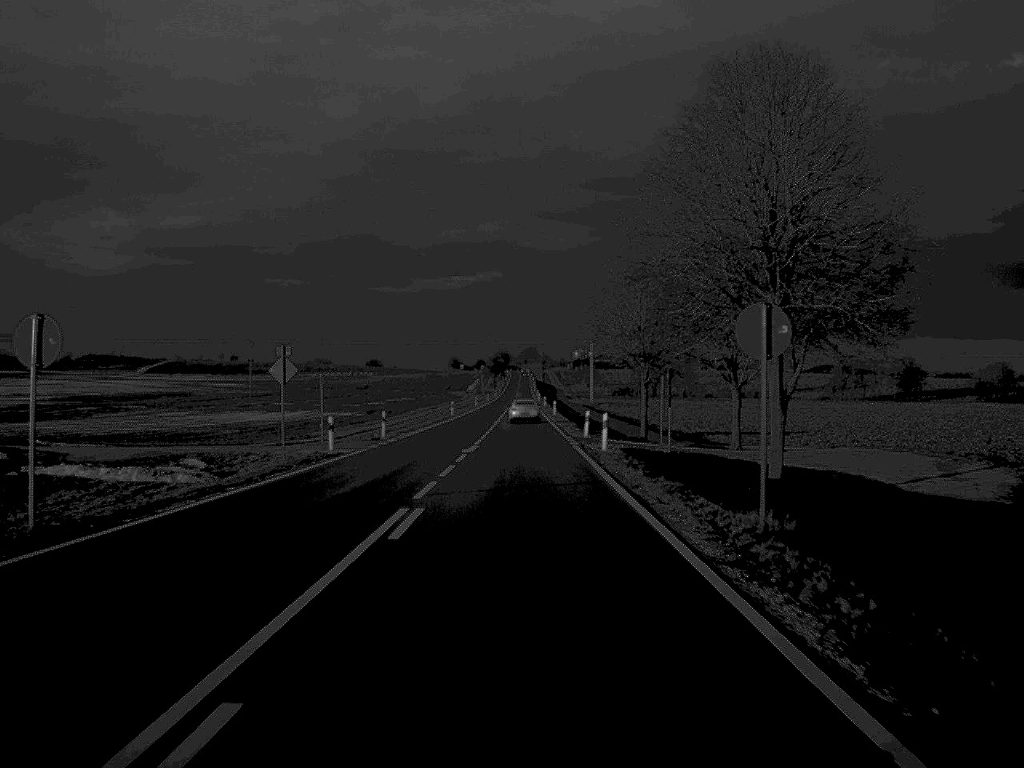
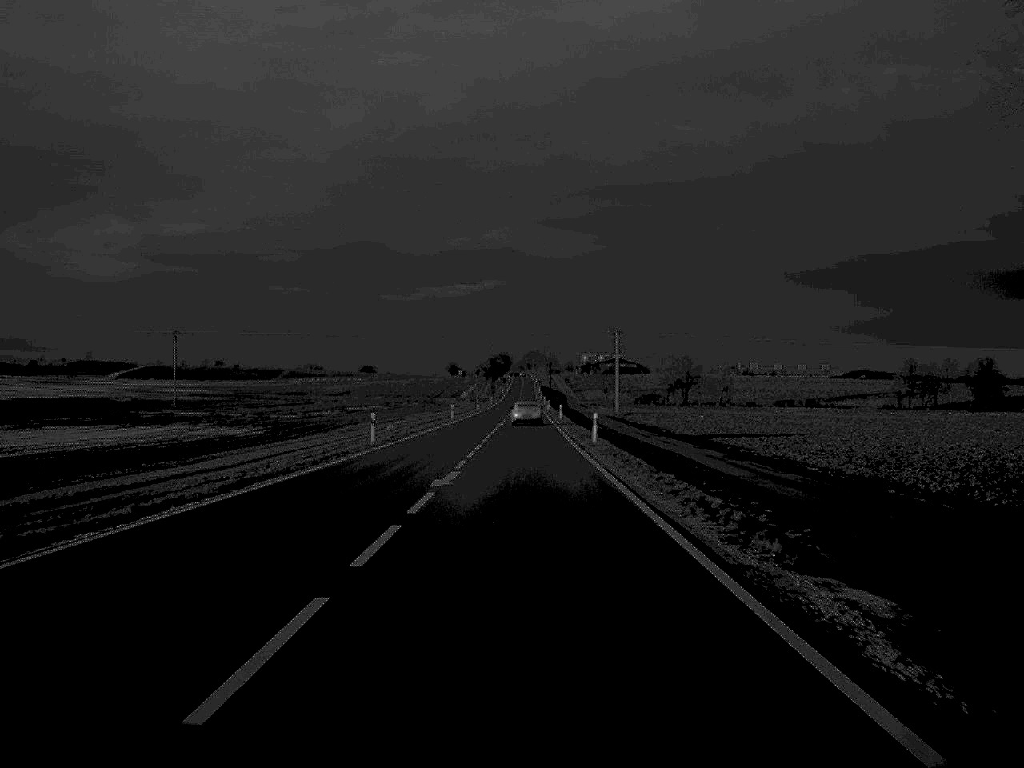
(-0.1, +56.3) m; 0°
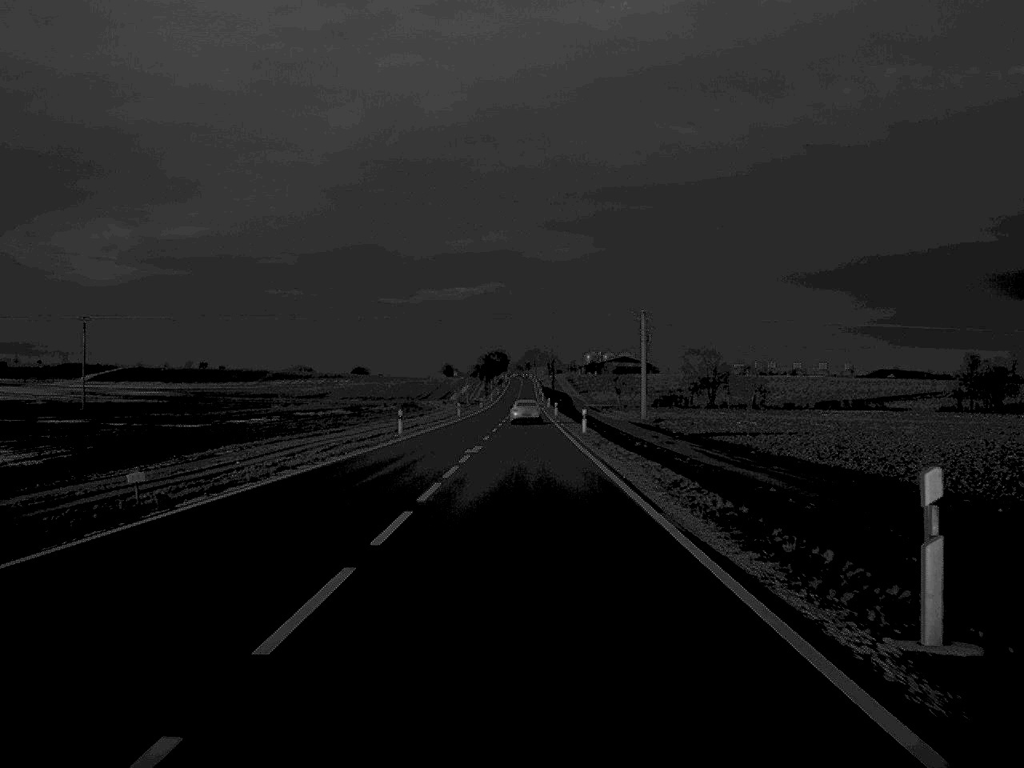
(0.0, +40.2) m; 0°
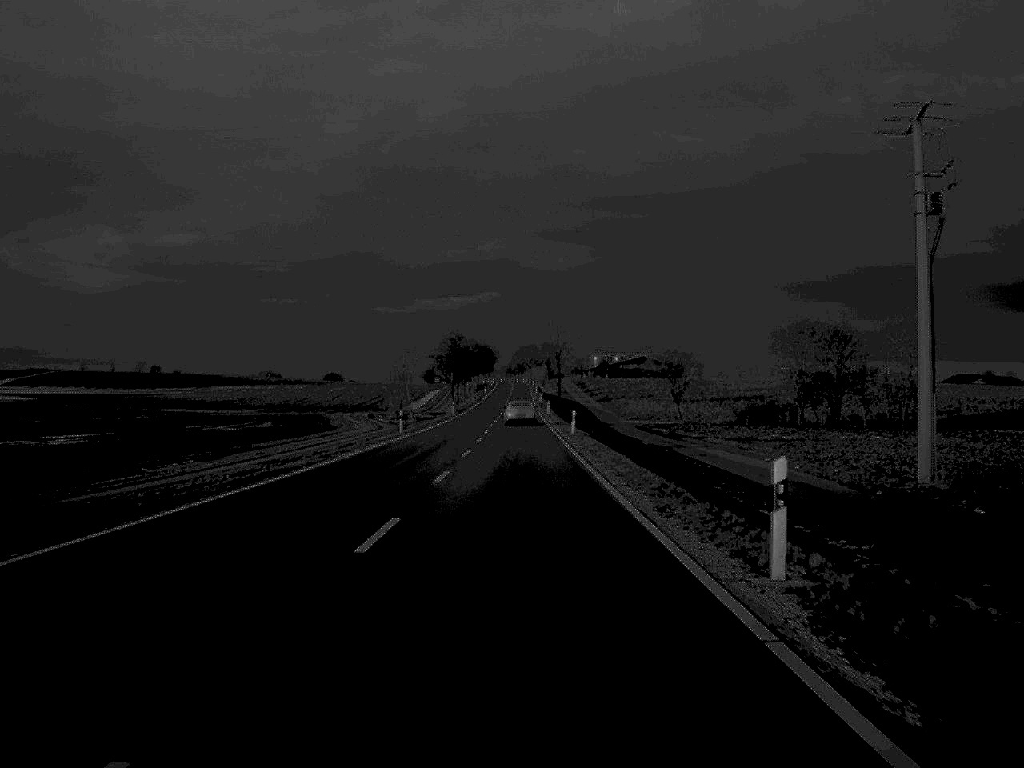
(+0.3, +96.4) m; 0°
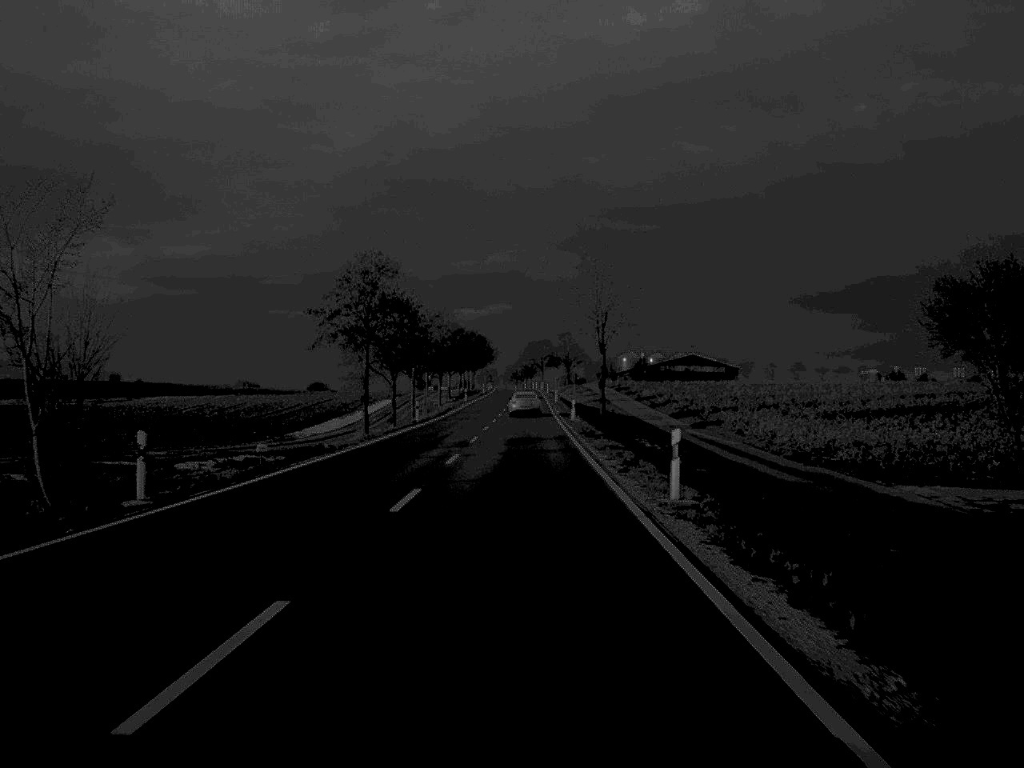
(-0.2, +91.6) m; 0°
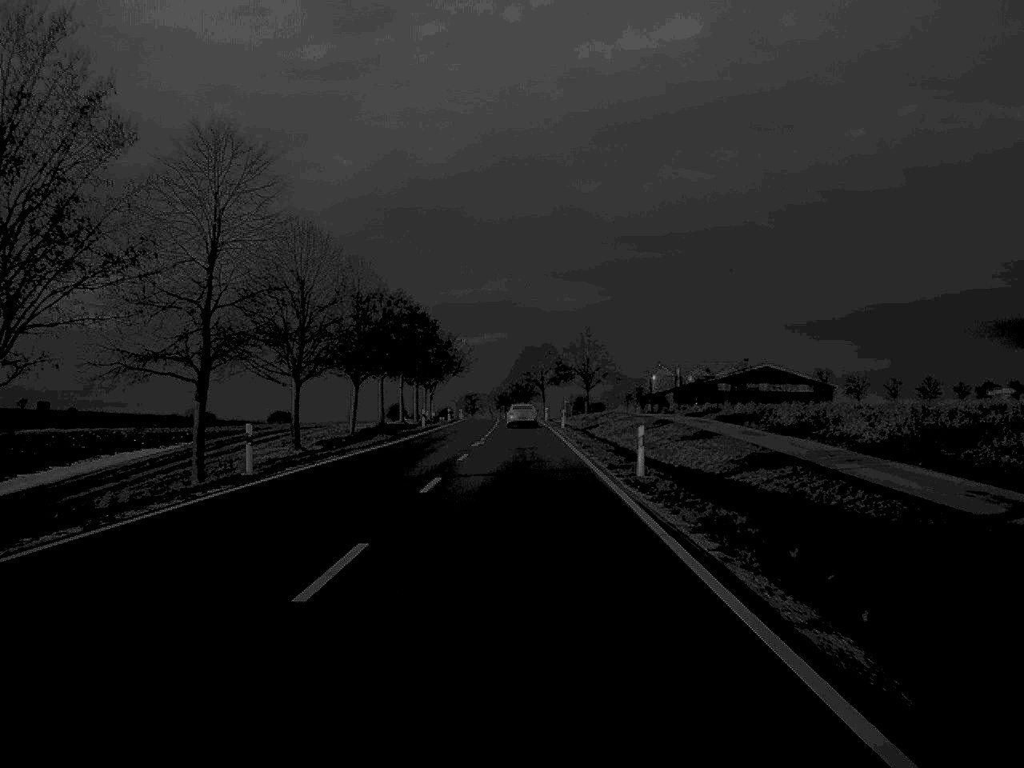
(+0.3, +91.9) m; 0°
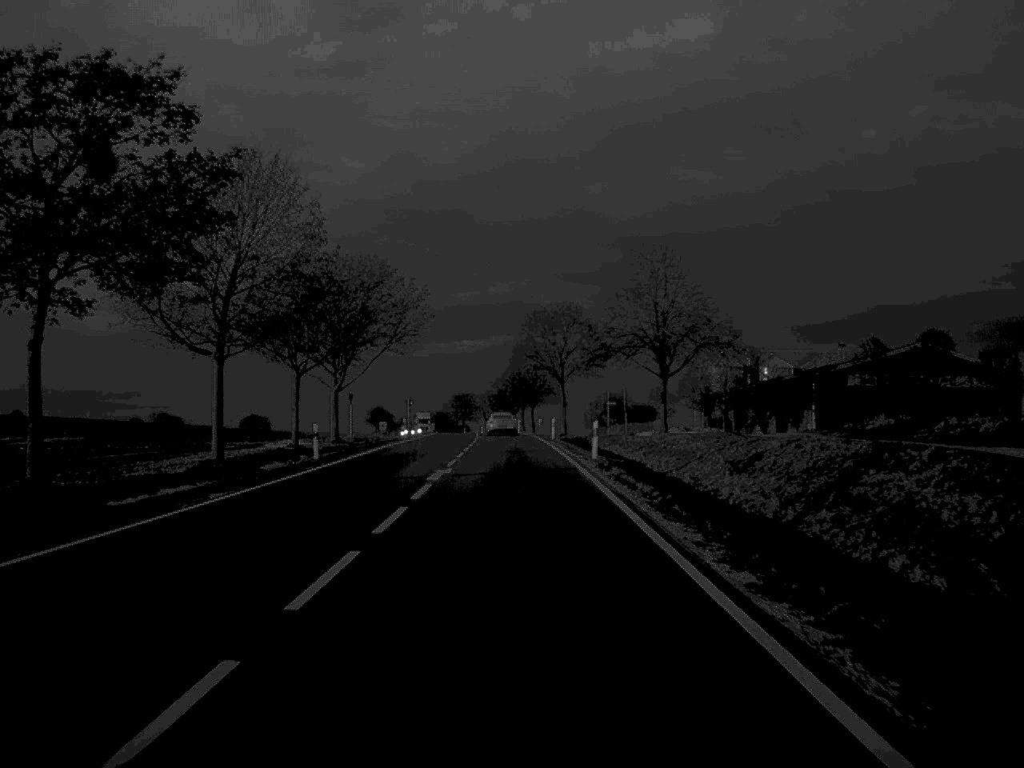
(-0.1, +72.2) m; 0°
